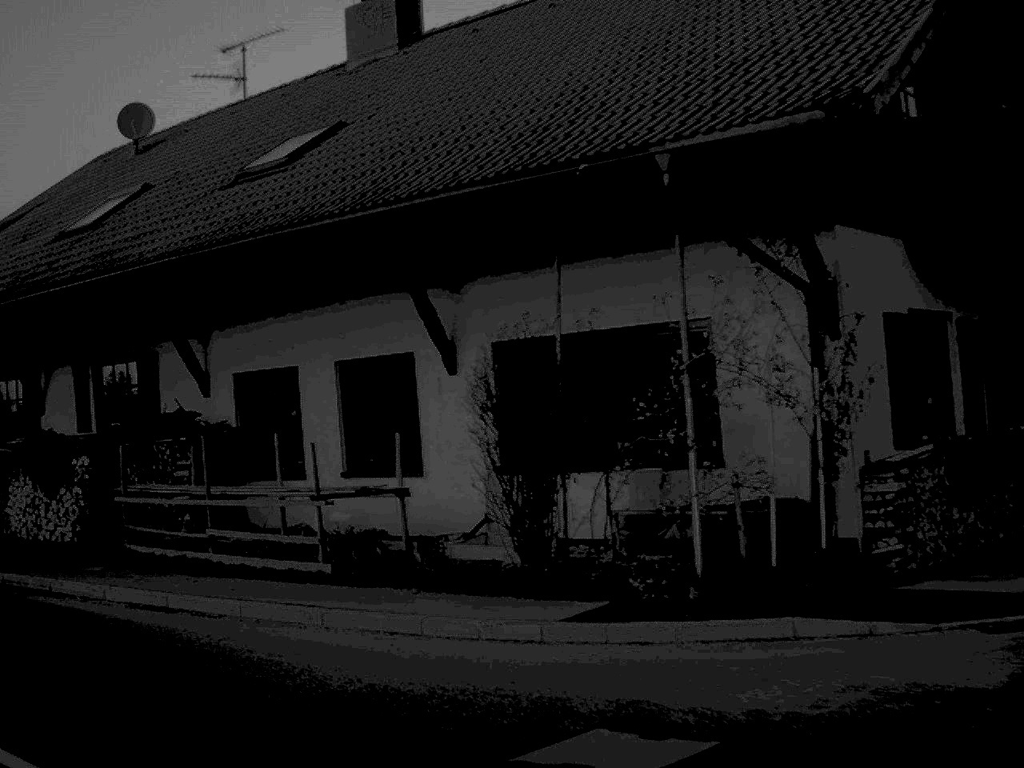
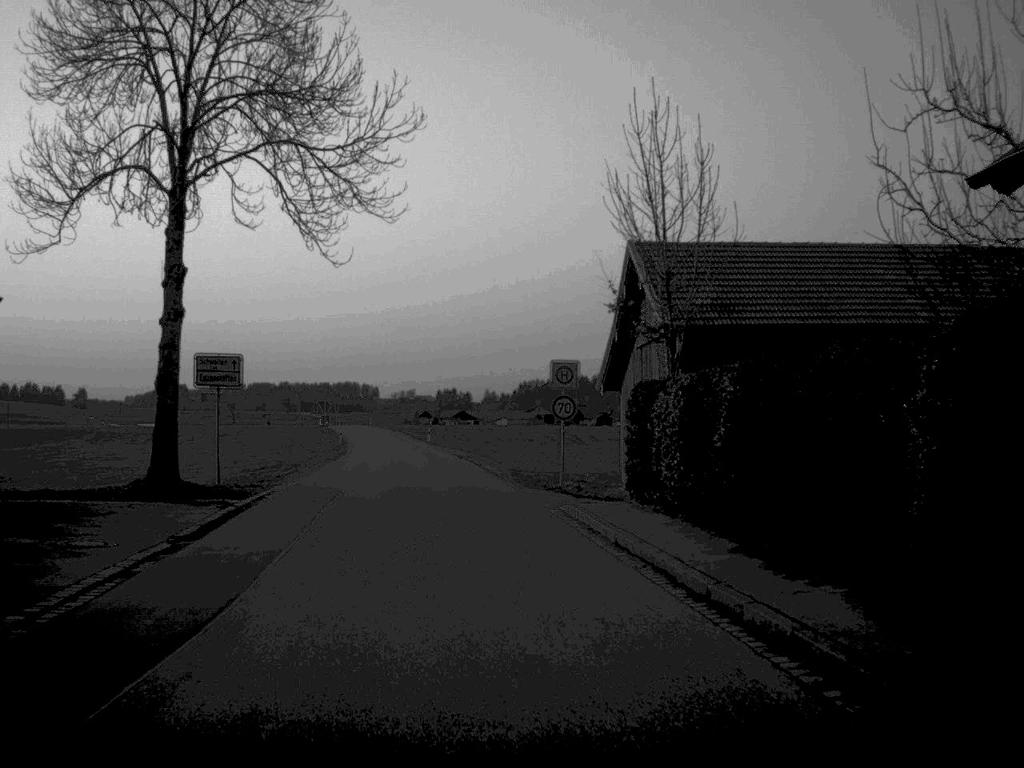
(-7.6, +13.2) m; -47°
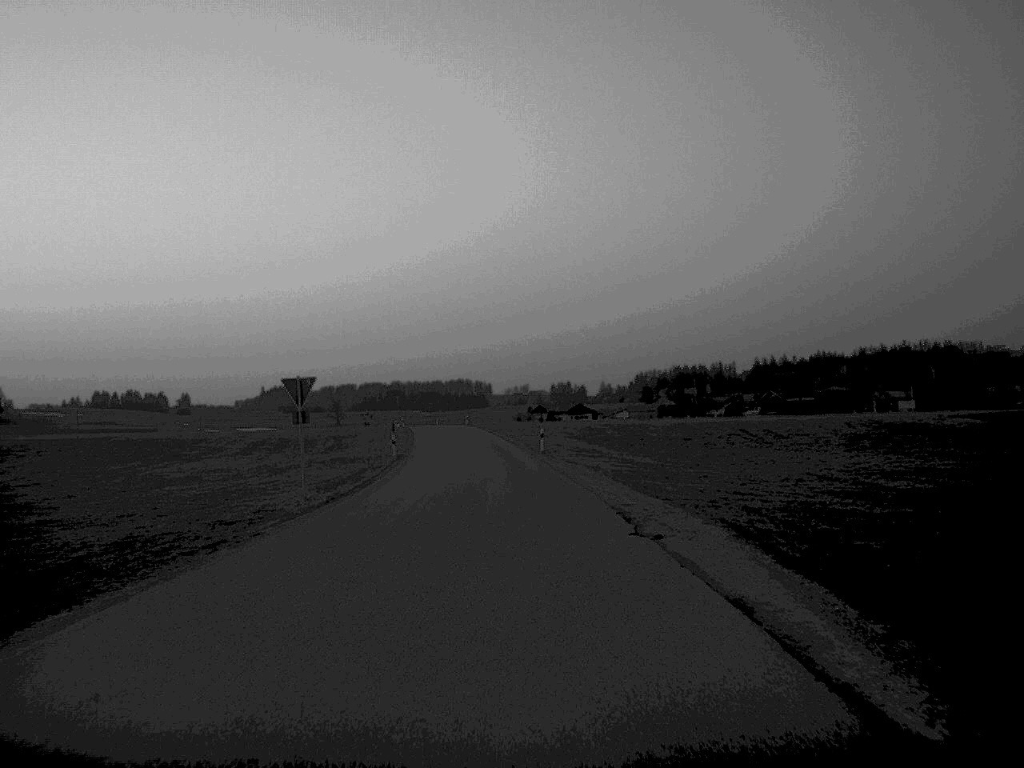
(-2.4, +39.3) m; -5°
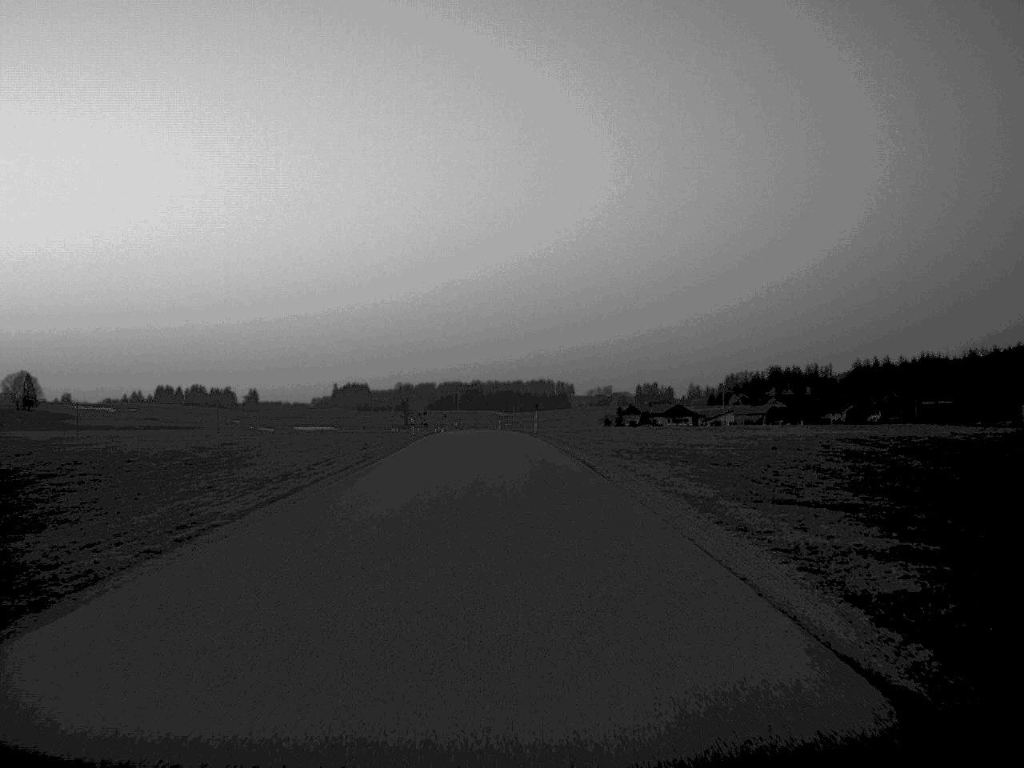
(-2.2, +65.1) m; -4°
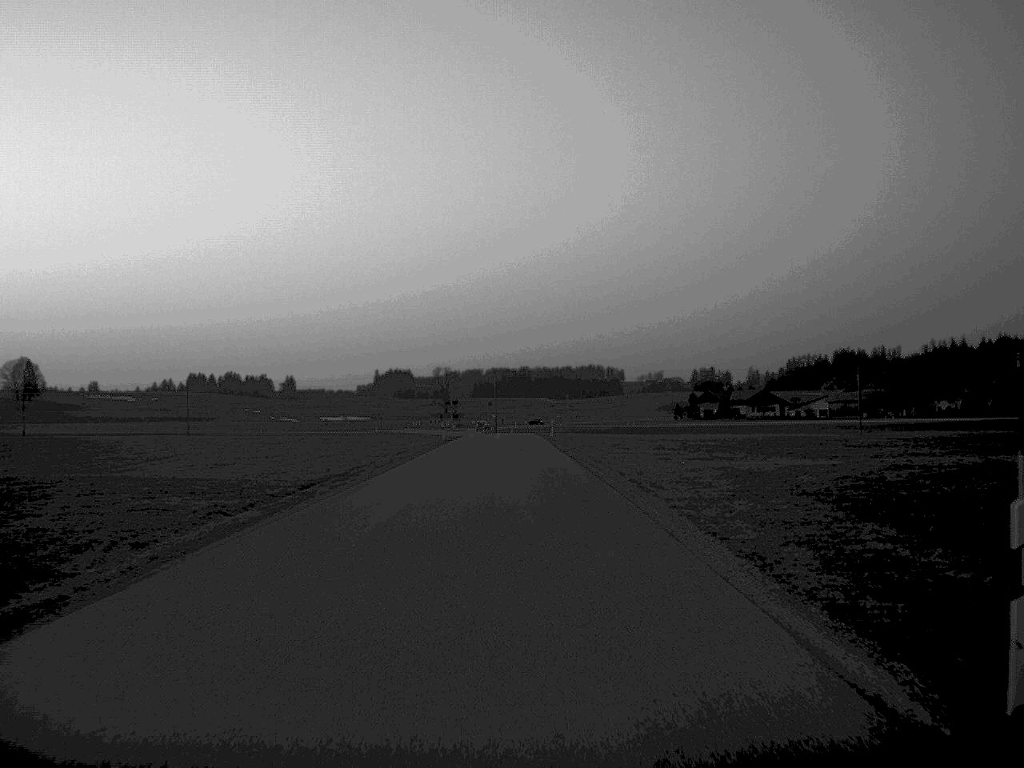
(-1.5, +64.3) m; -2°
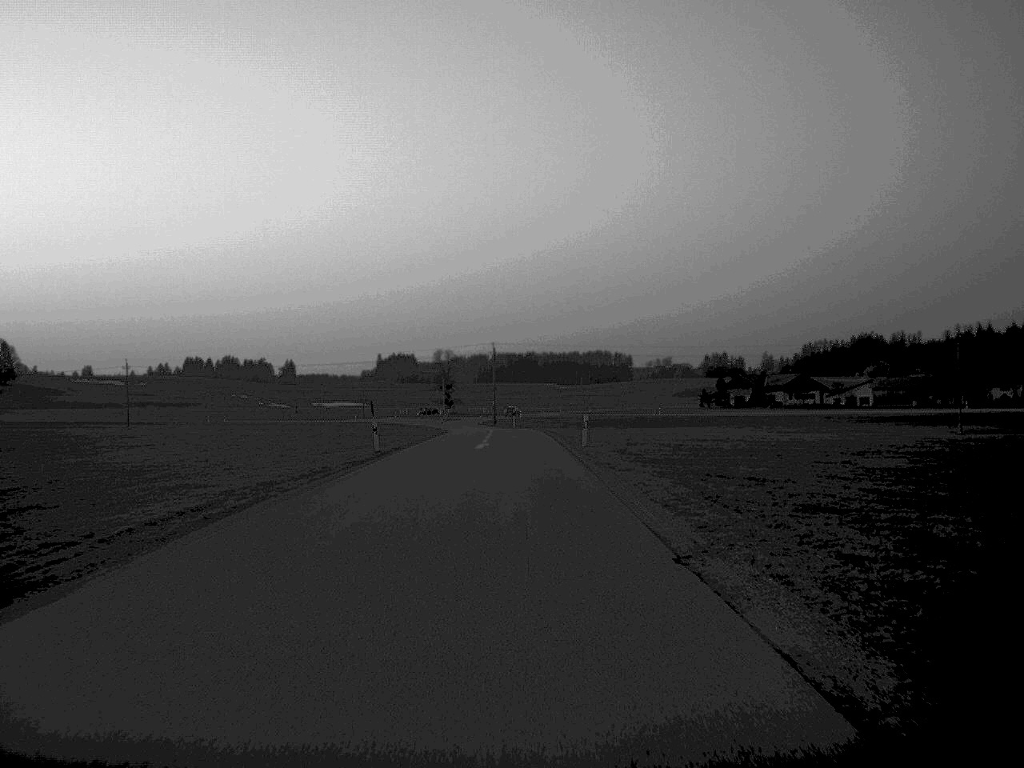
(-0.1, +37.8) m; 0°
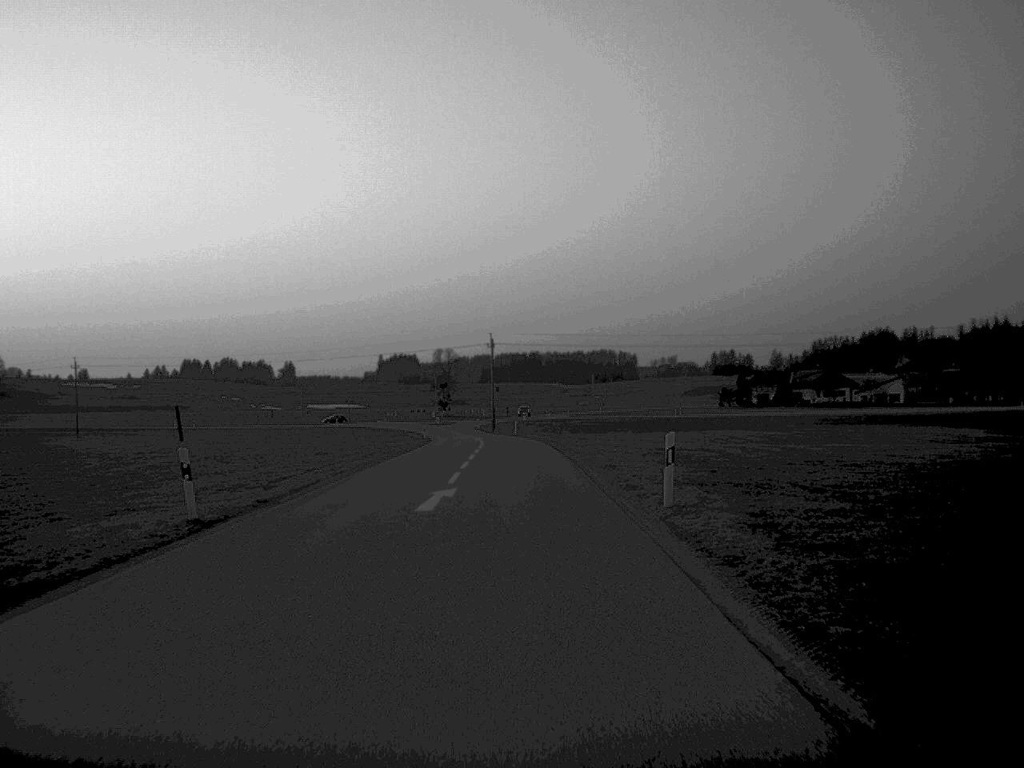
(0.0, +23.5) m; 0°
